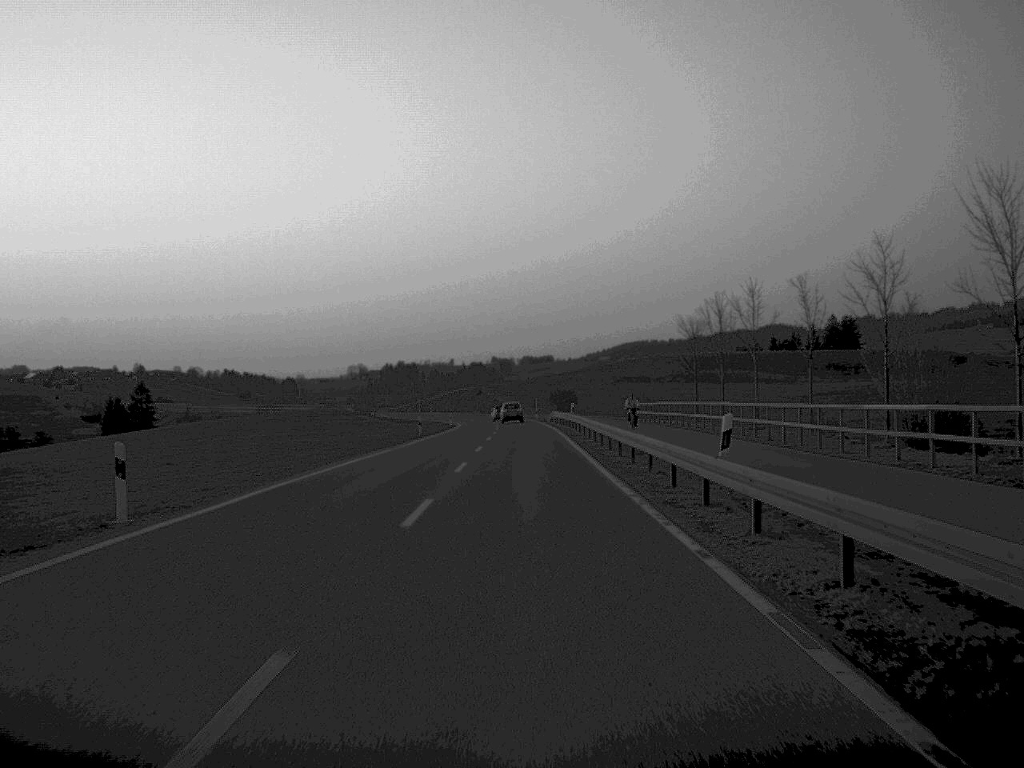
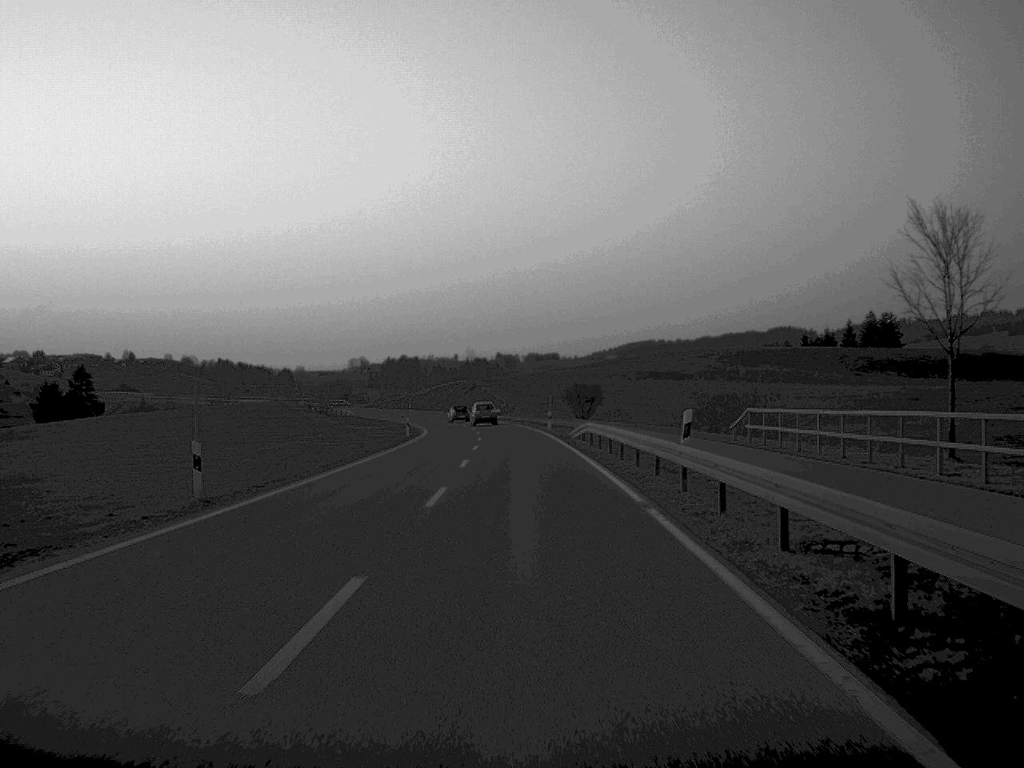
(-0.1, +45.2) m; 0°
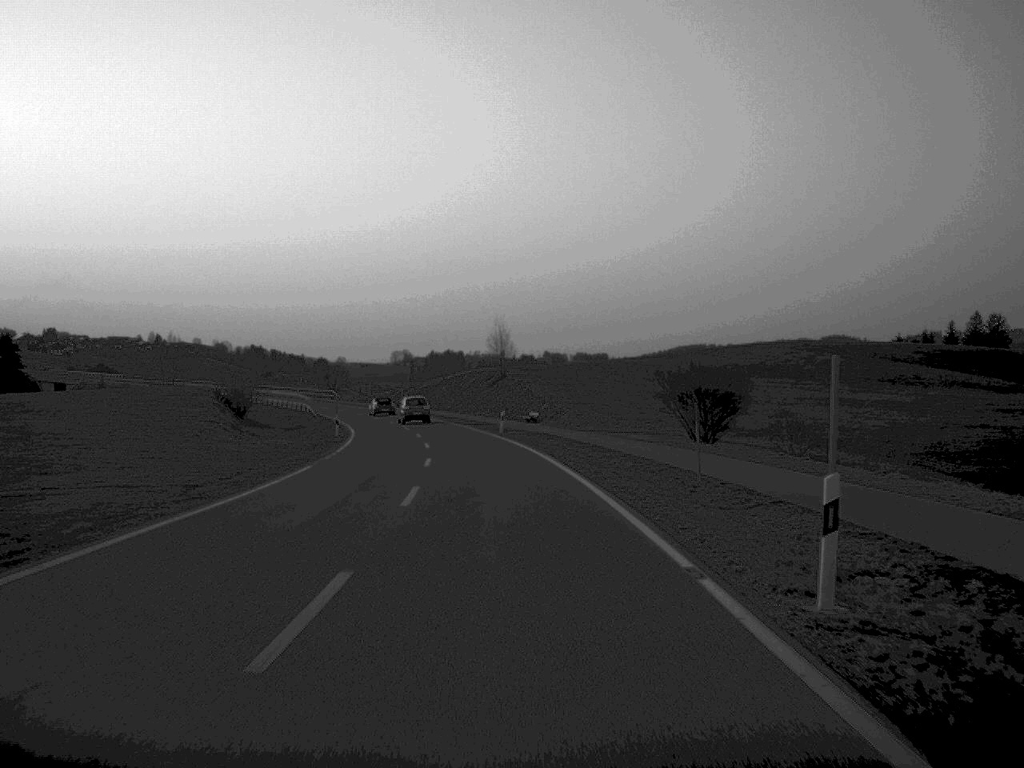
(-0.6, +60.1) m; -2°
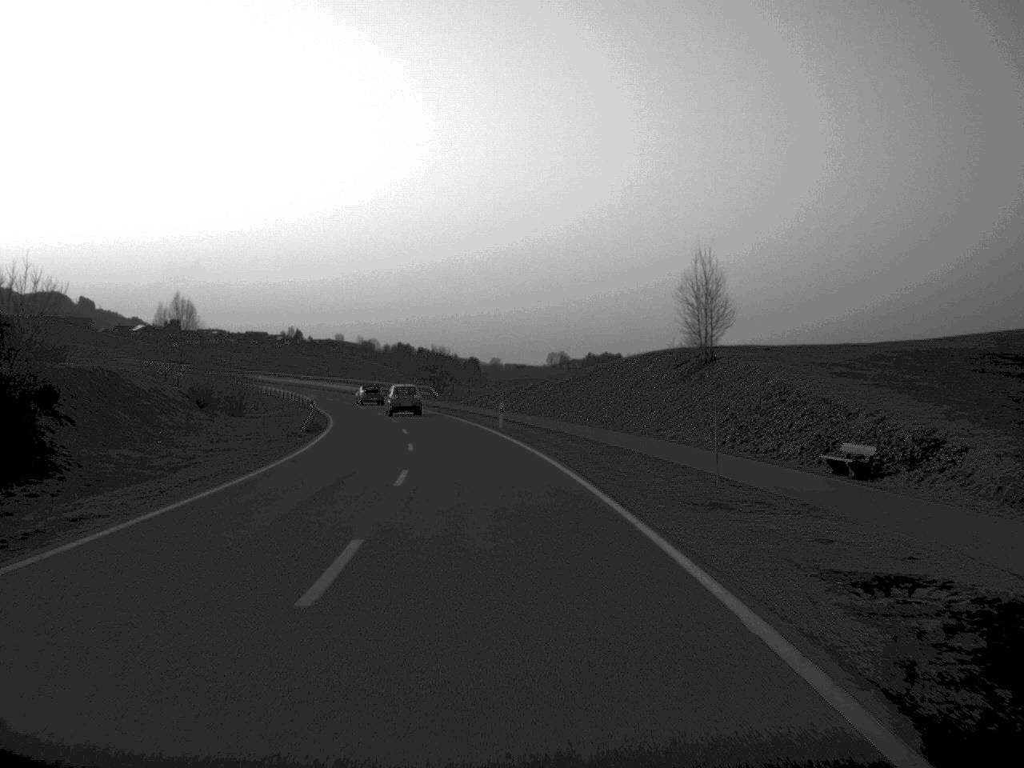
(-3.3, +58.9) m; -7°
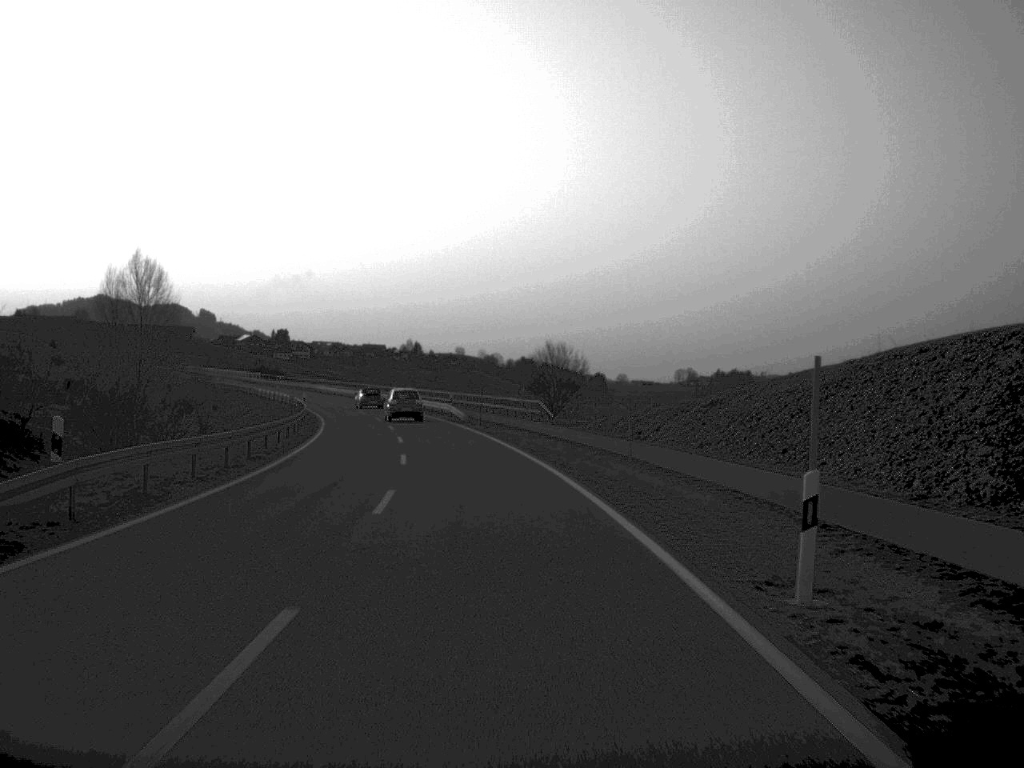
(-2.0, +41.1) m; -6°
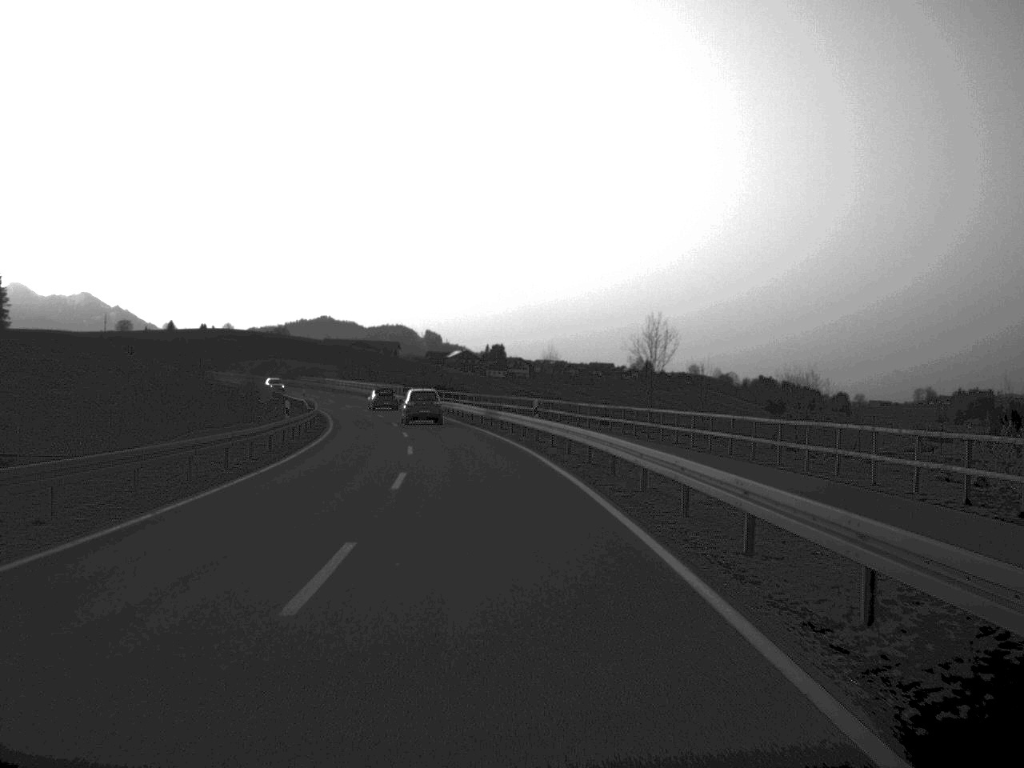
(-6.1, +68.7) m; -10°
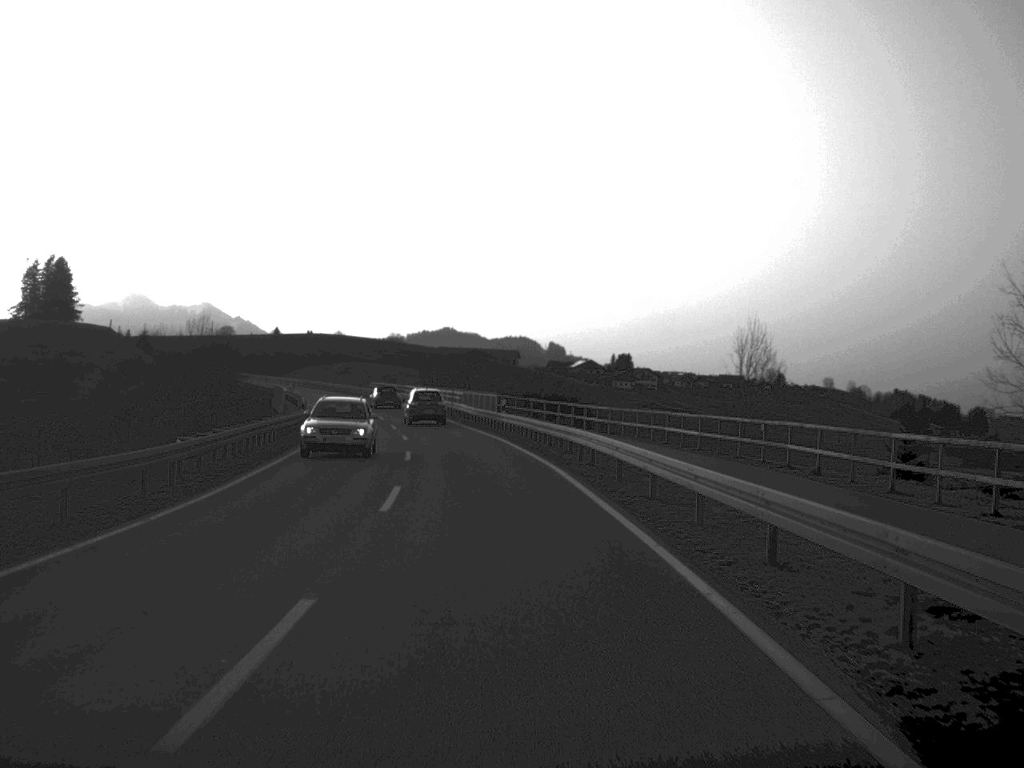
(-2.0, +40.2) m; -5°
